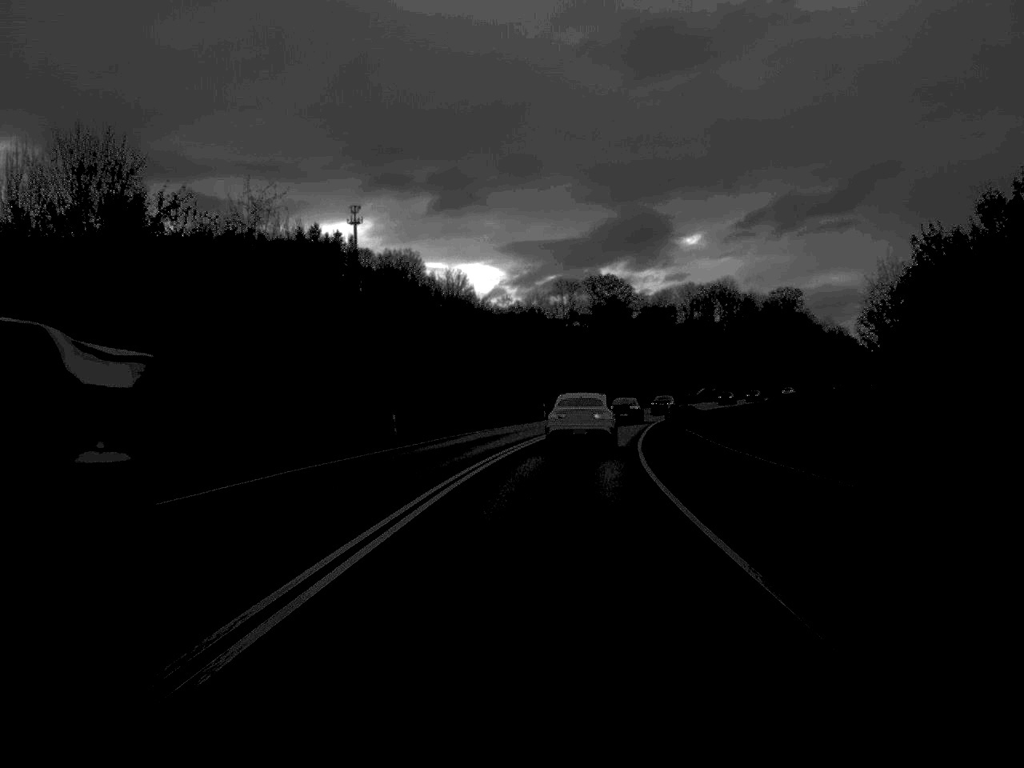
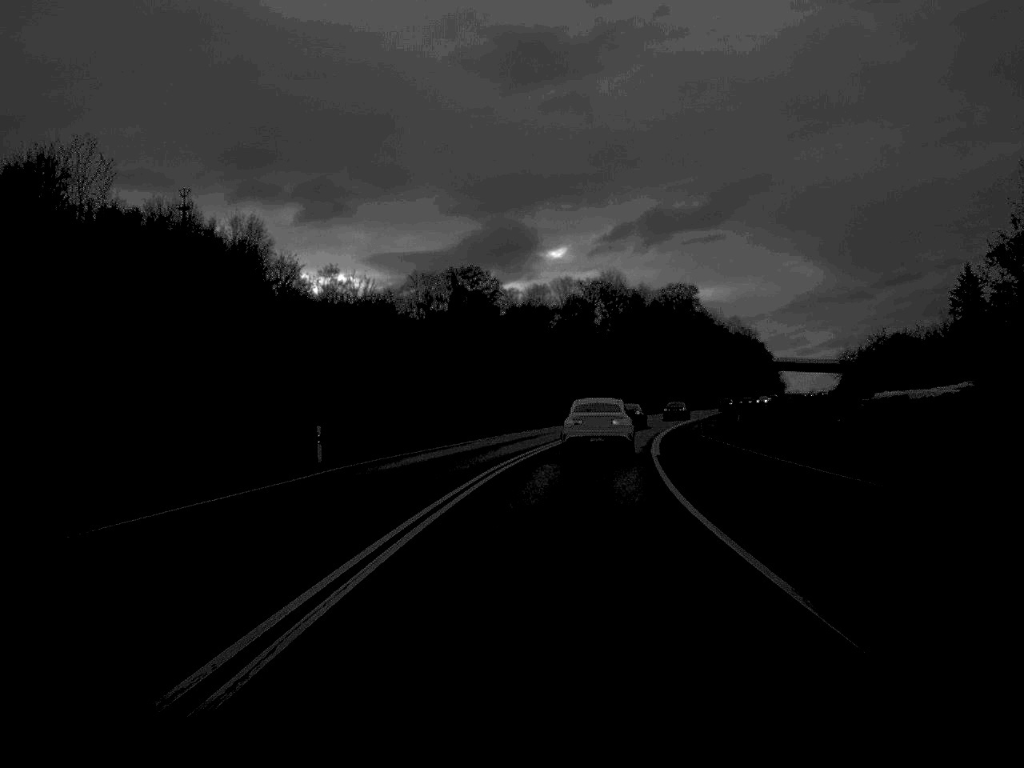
(+2.9, +54.5) m; +6°
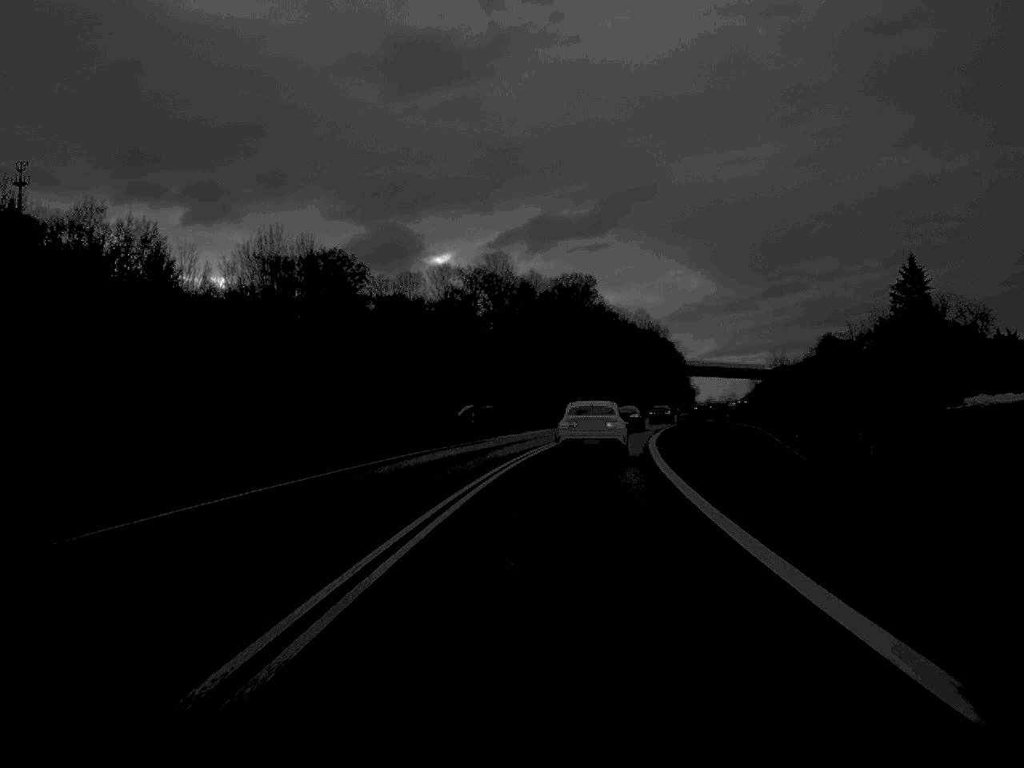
(+2.1, +43.5) m; +5°
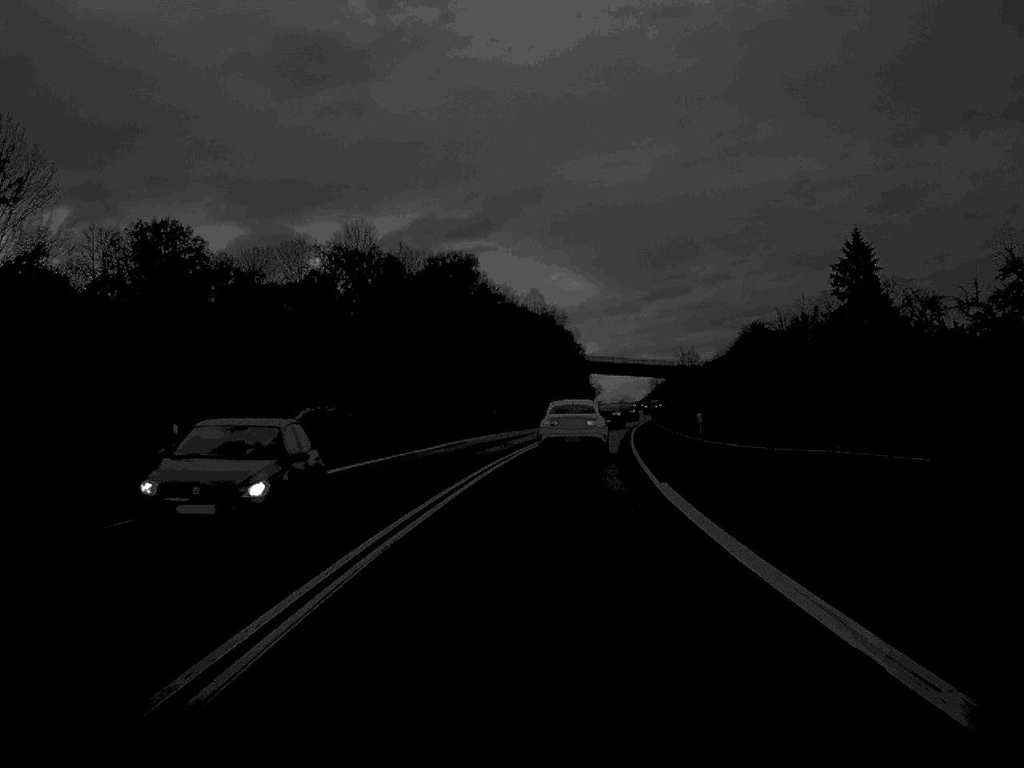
(+2.1, +44.6) m; +5°
